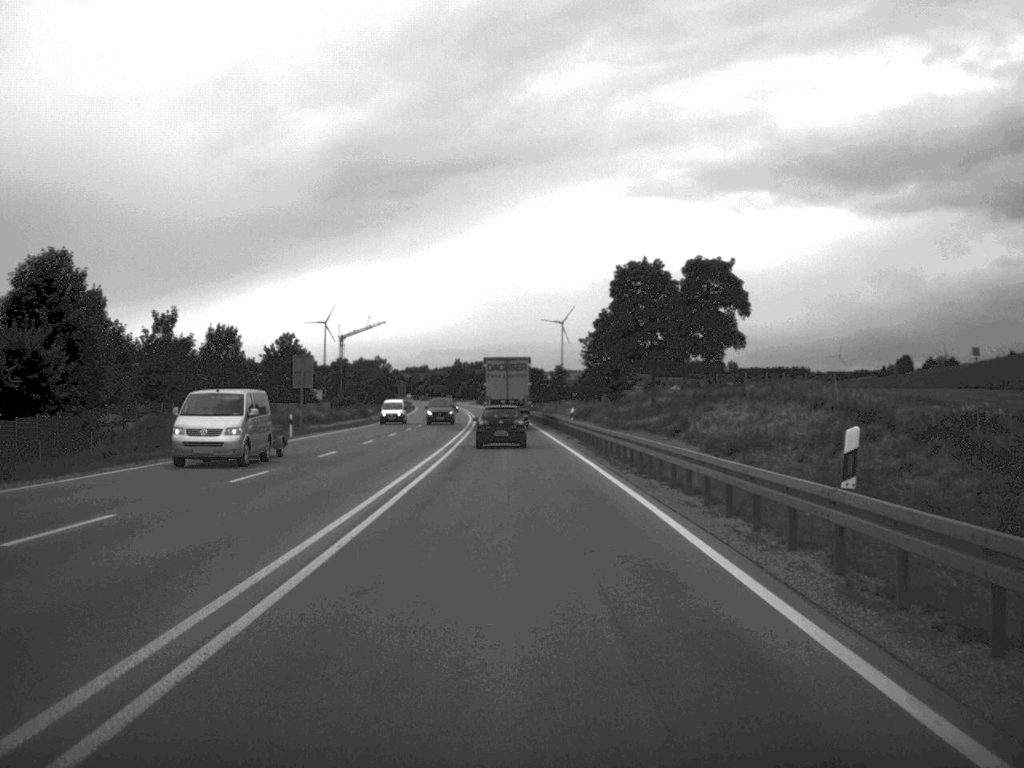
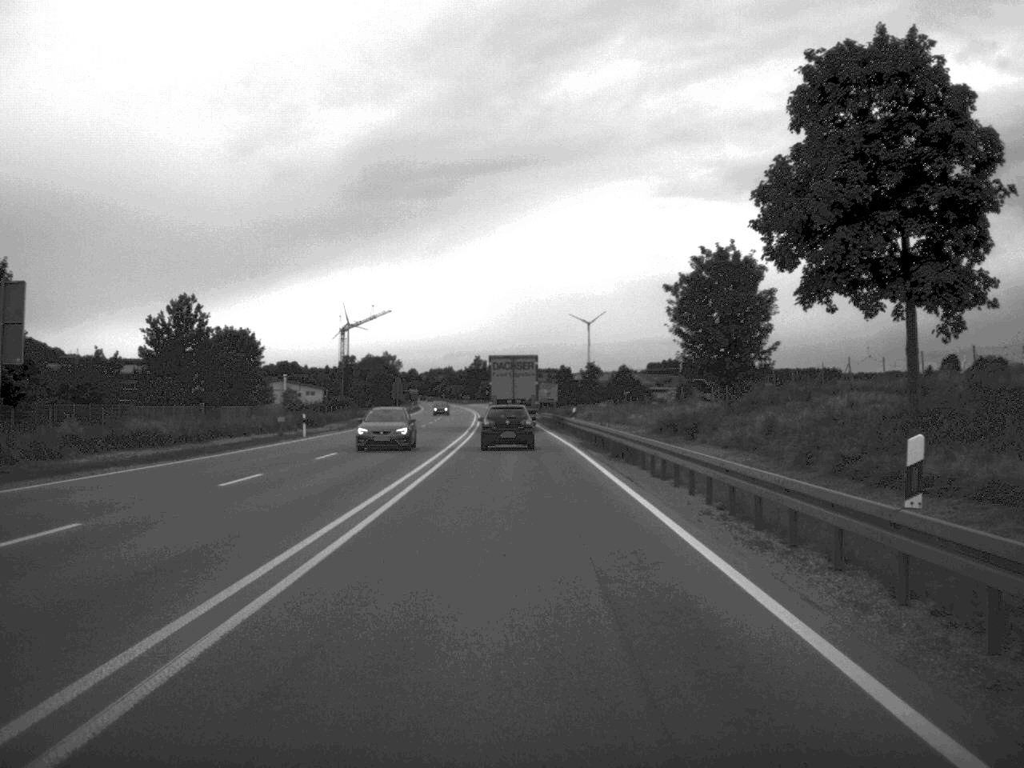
(-0.5, +49.2) m; -1°
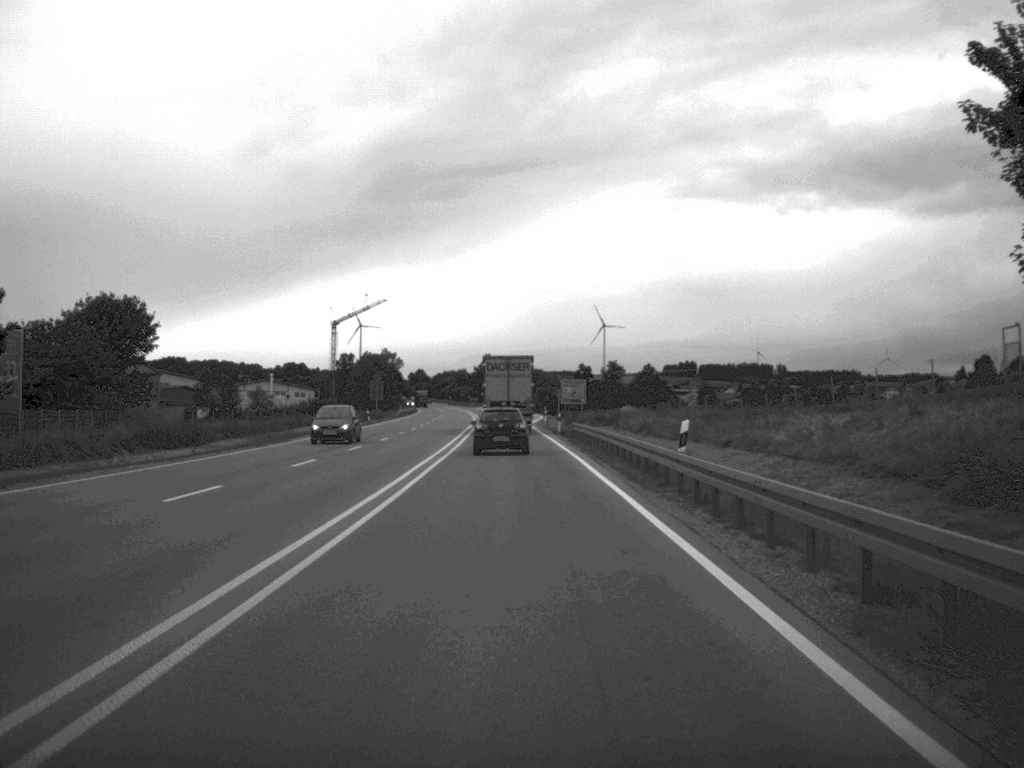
(-0.1, +39.2) m; -1°
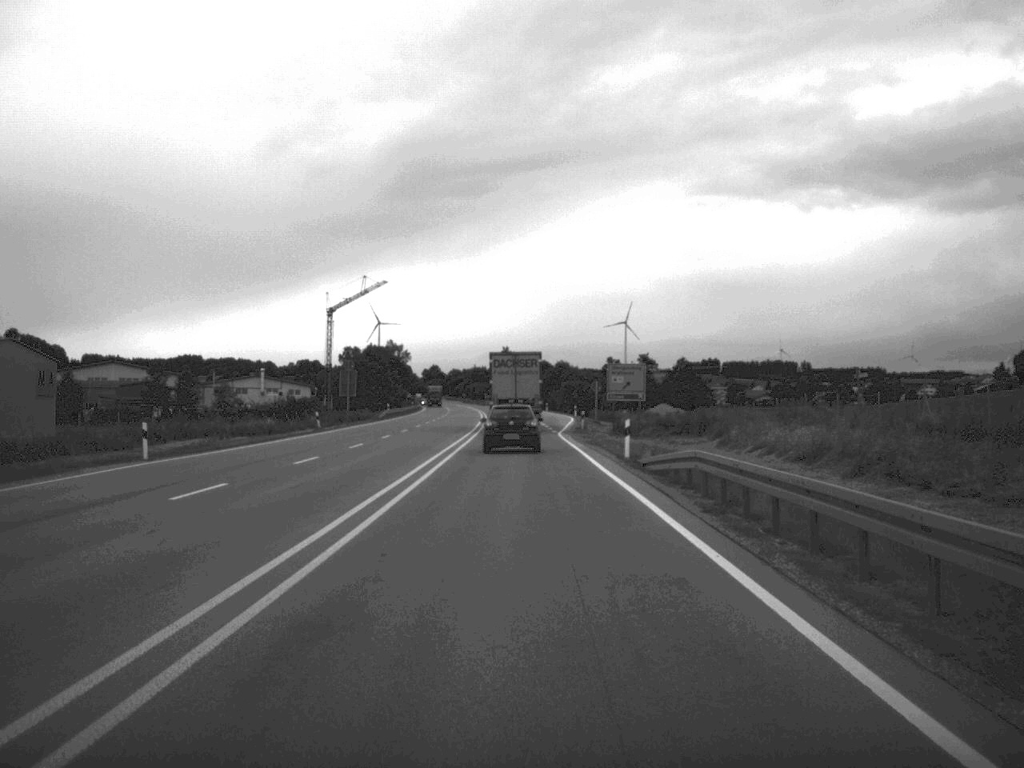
(-0.4, +36.3) m; -1°
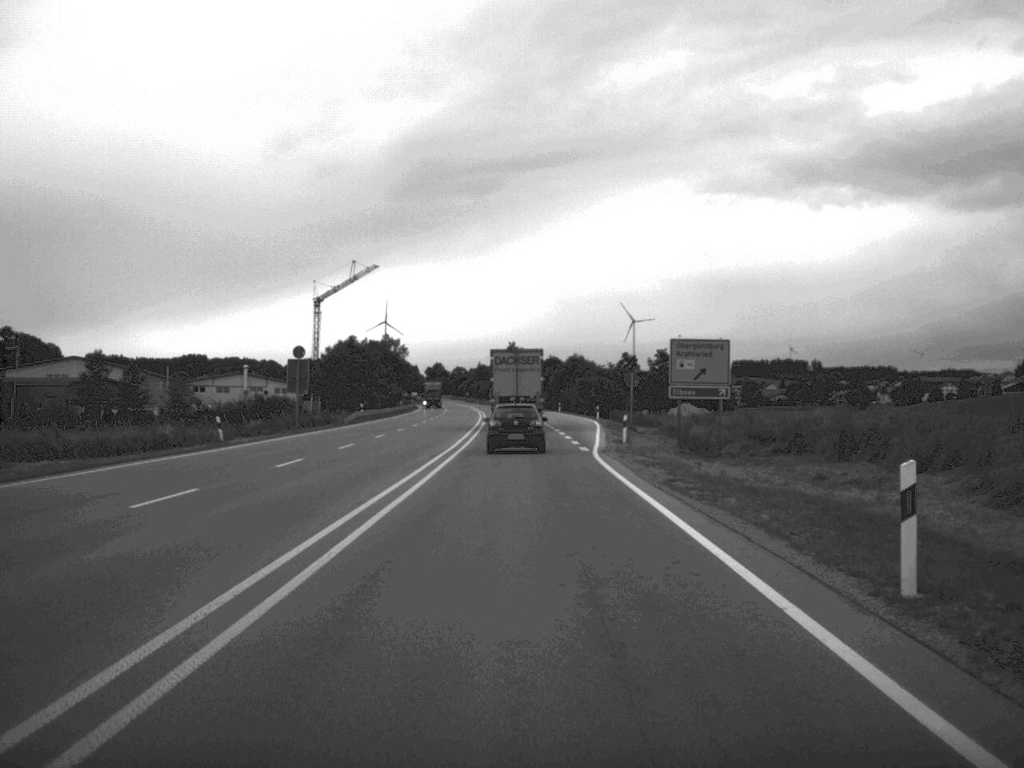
(-0.1, +25.6) m; 0°
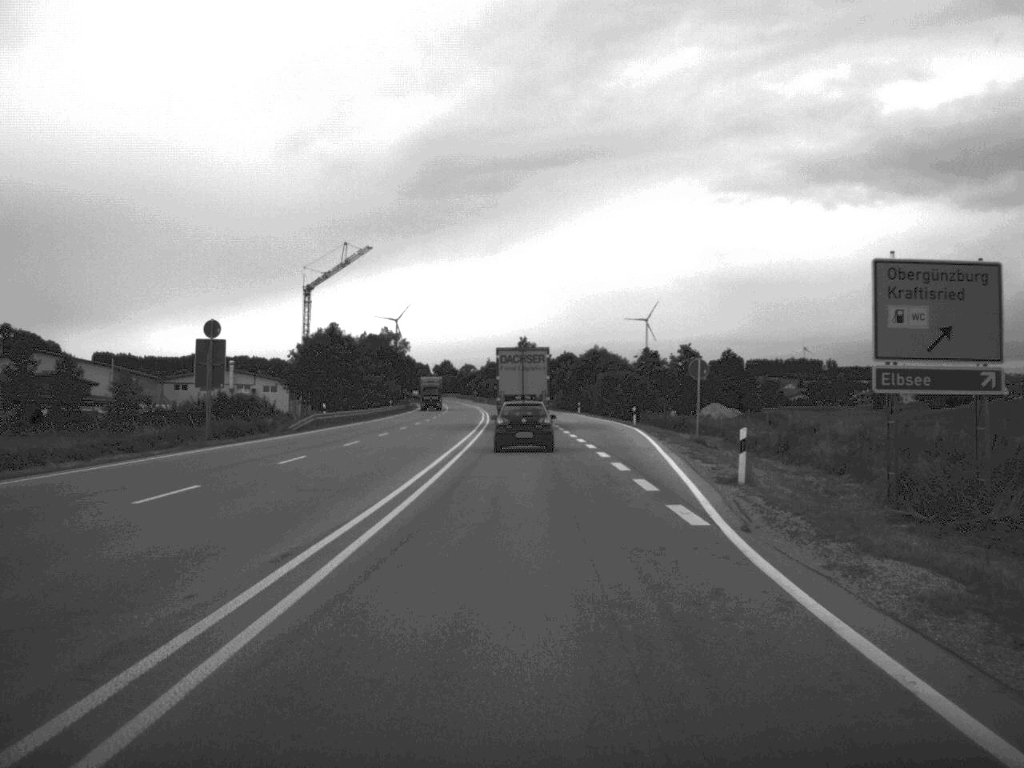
(-0.1, +23.6) m; -1°
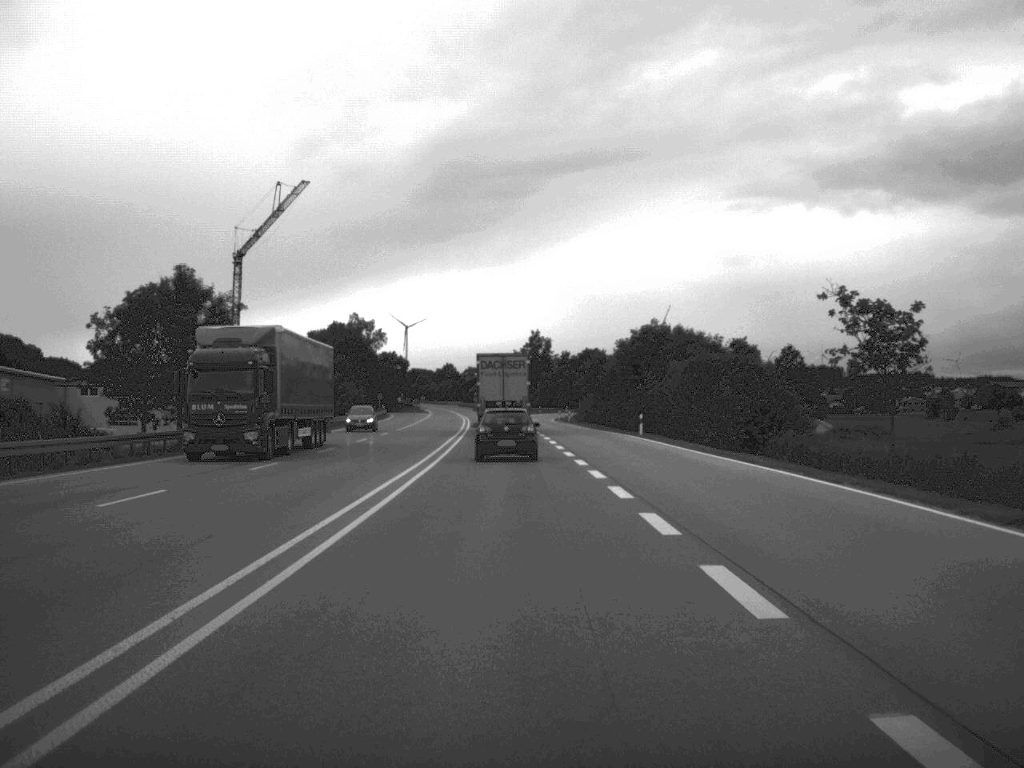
(0.0, +59.5) m; -1°
